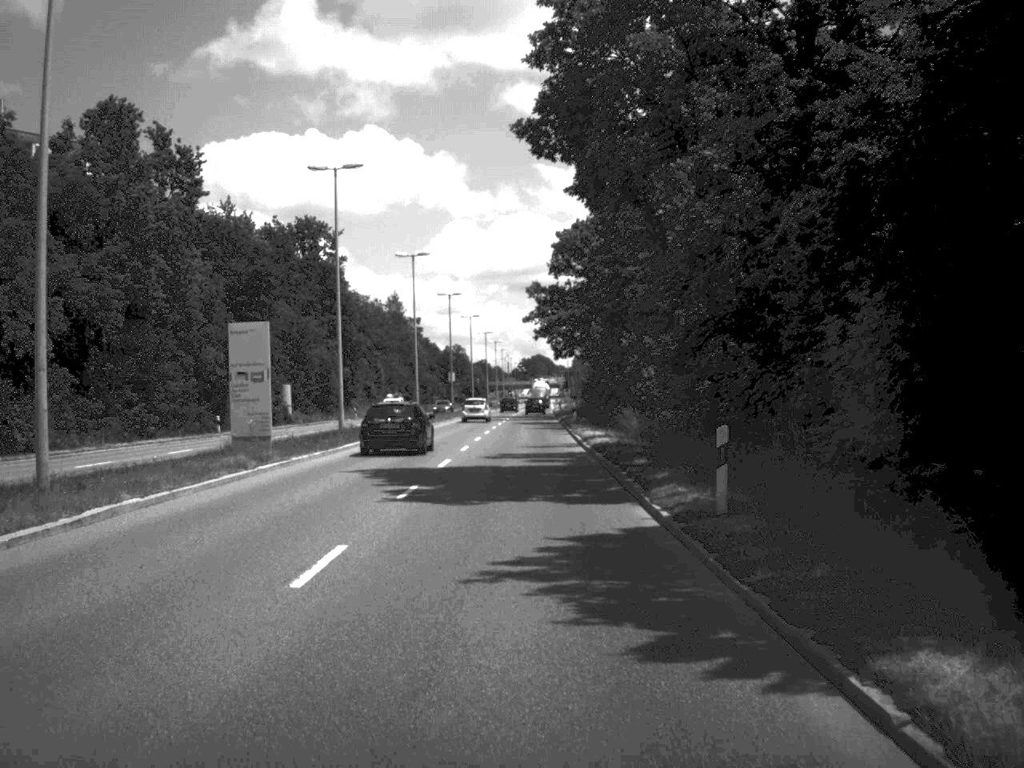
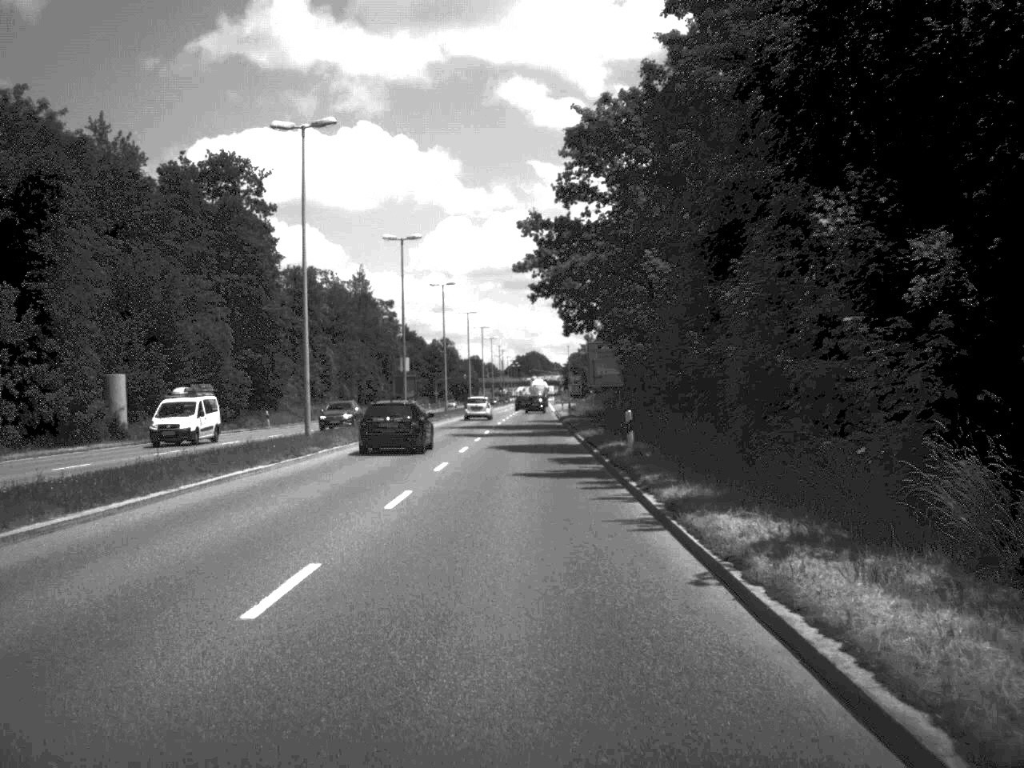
(0.0, +36.9) m; 0°
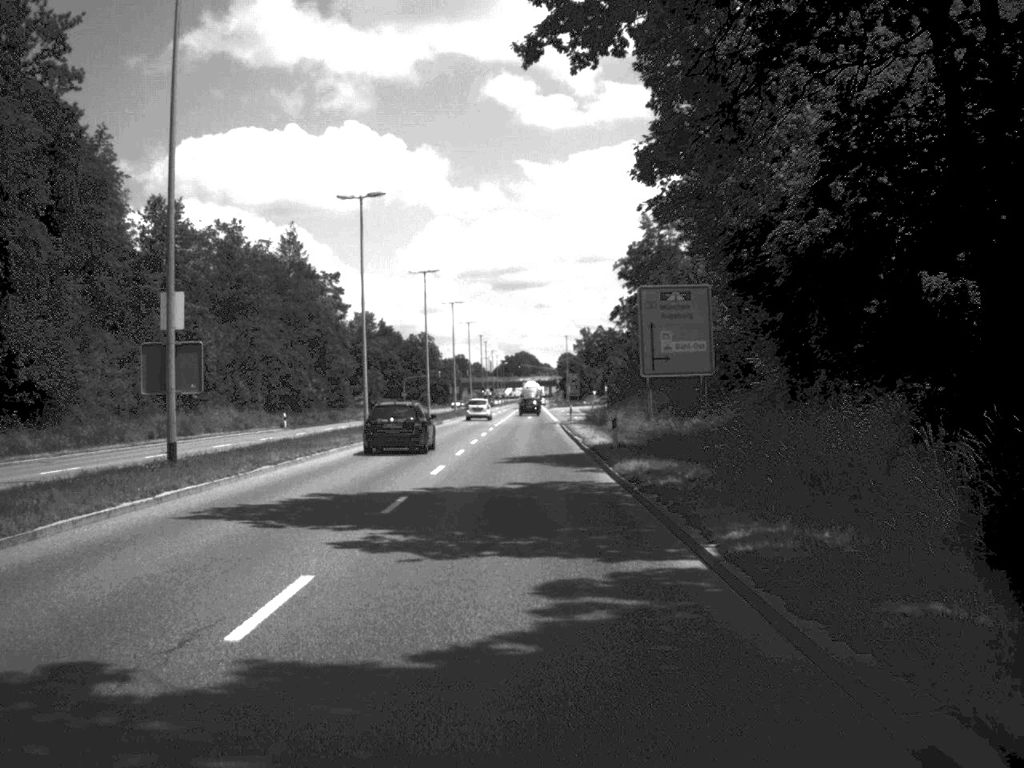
(0.0, +44.7) m; 0°
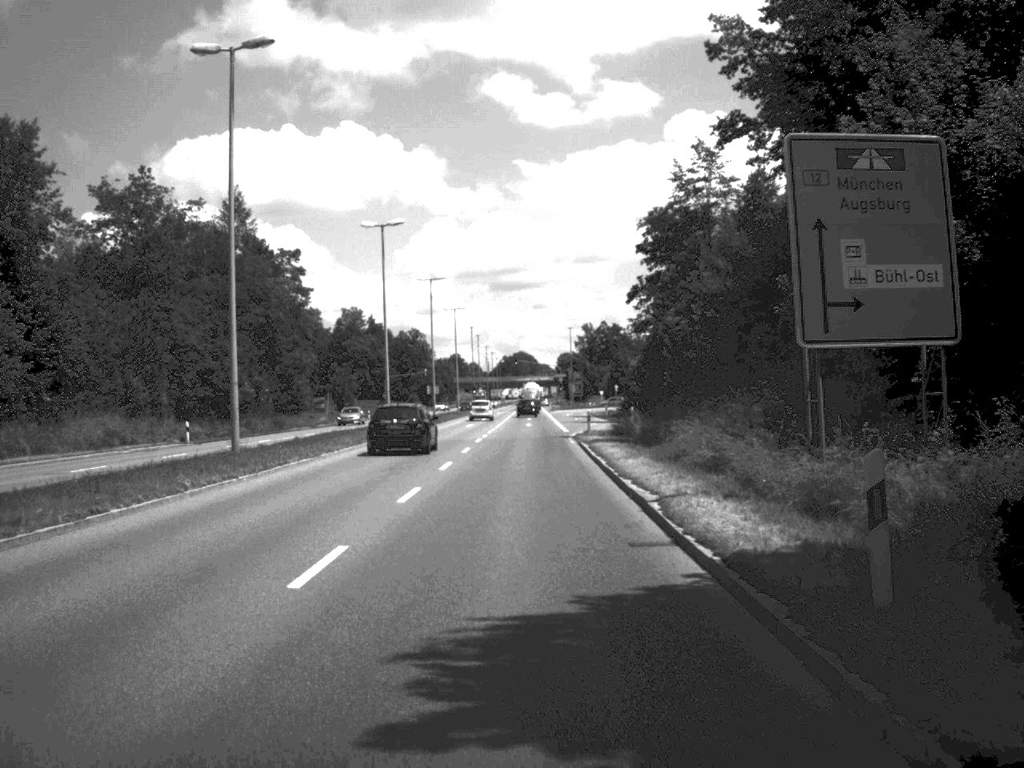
(0.0, +24.1) m; 0°
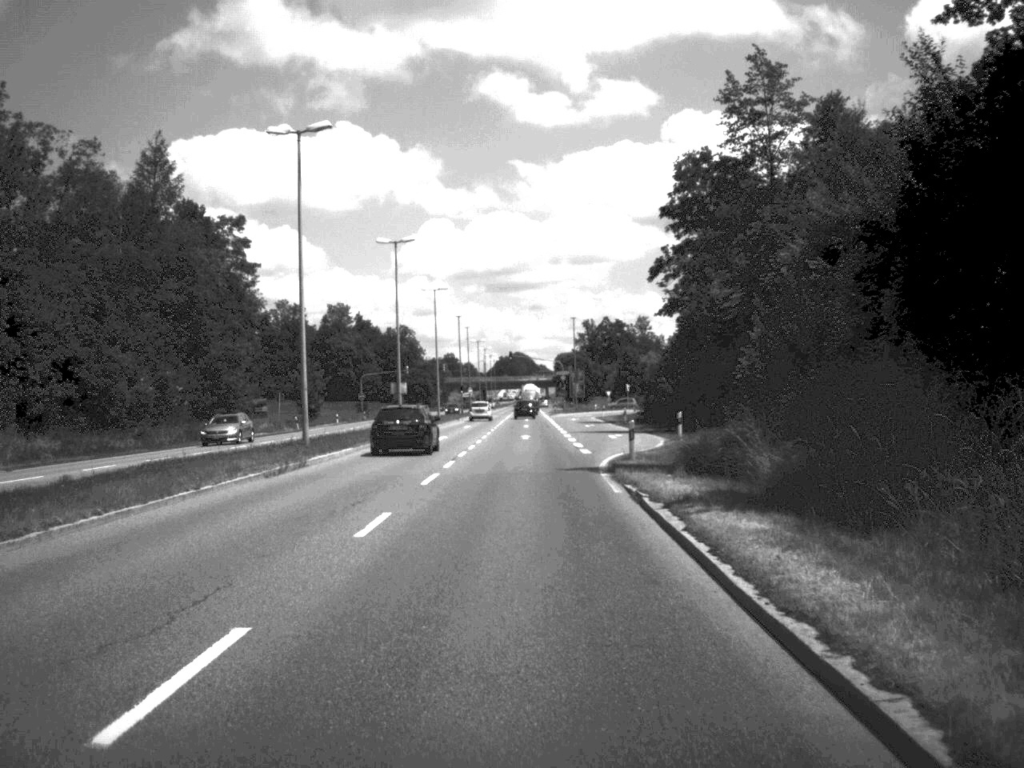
(0.0, +22.5) m; 0°
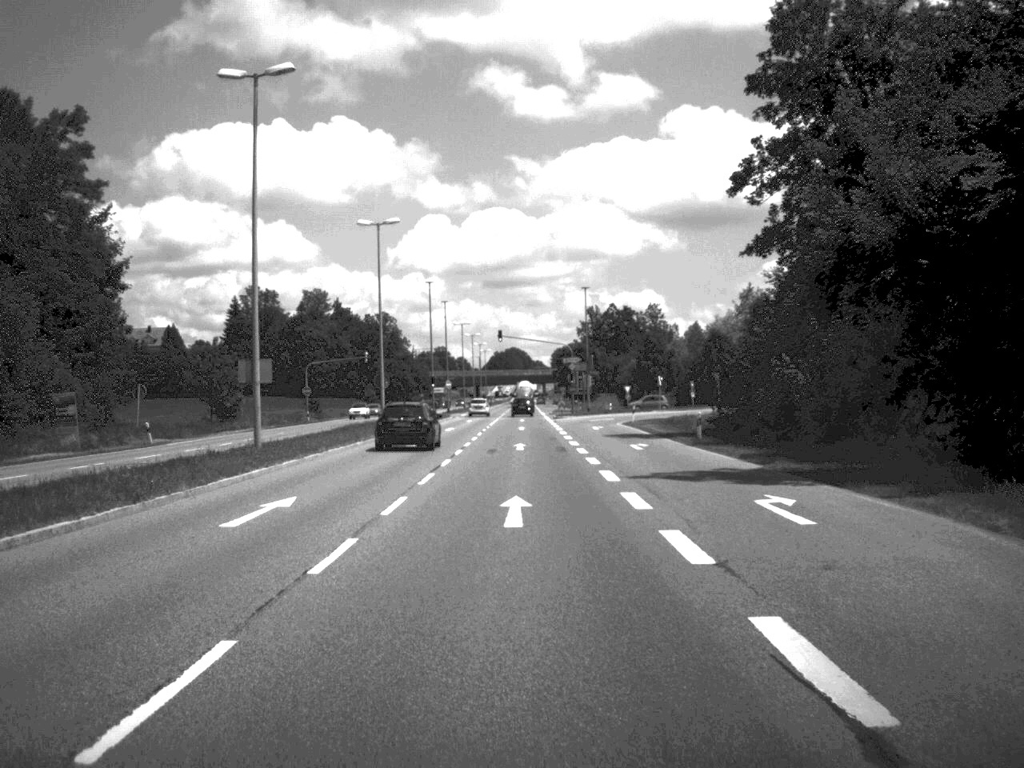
(0.0, +35.8) m; 0°
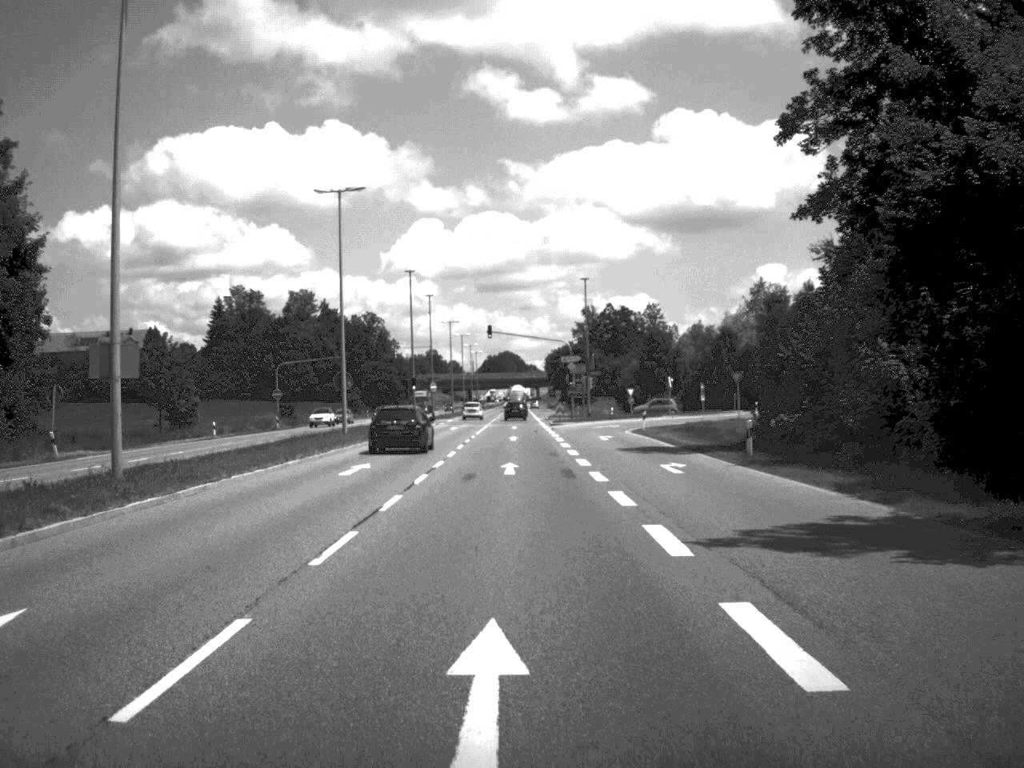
(0.0, +11.1) m; 0°
